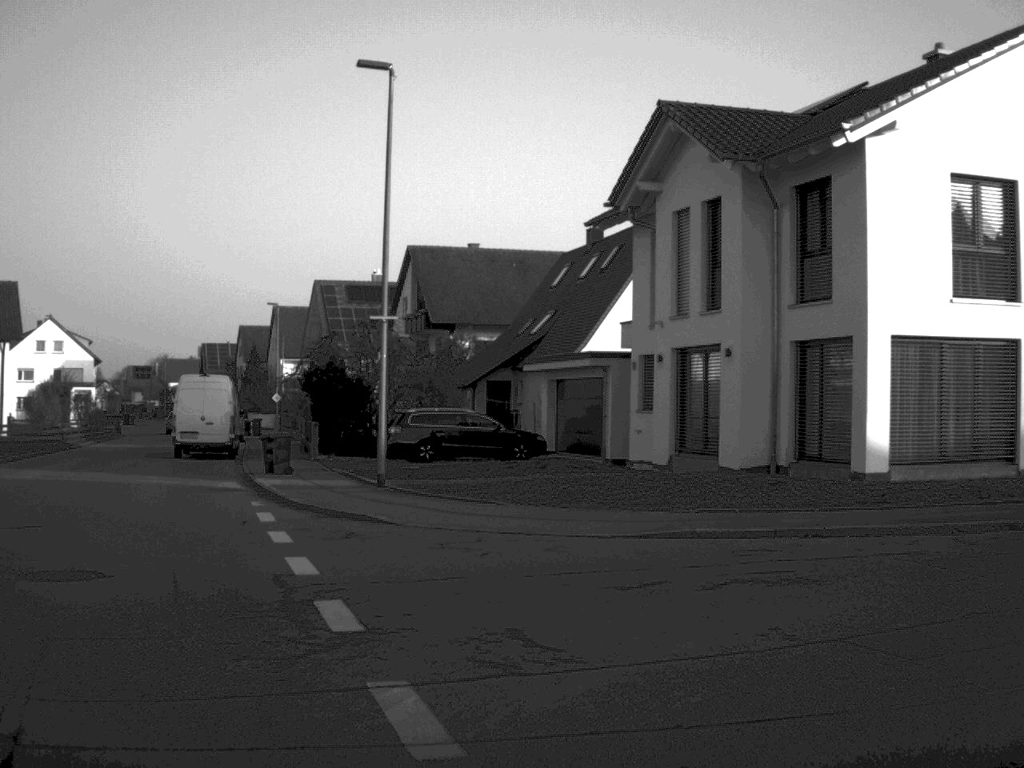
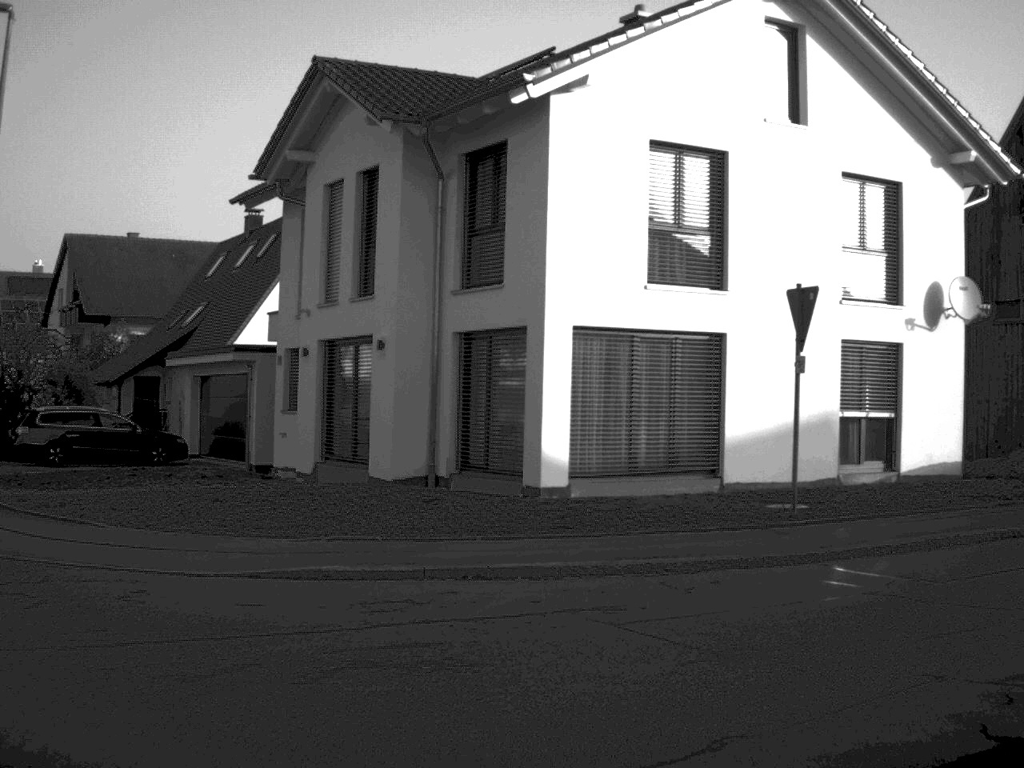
(+0.4, +3.4) m; +15°
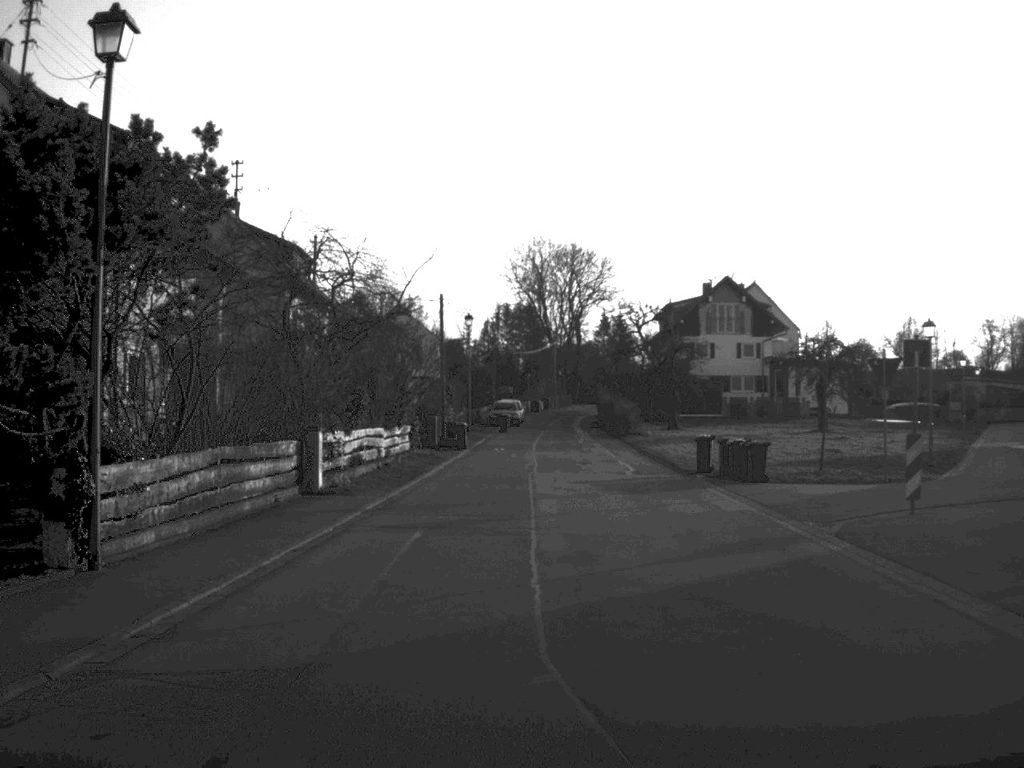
(+12.5, +14.7) m; +63°
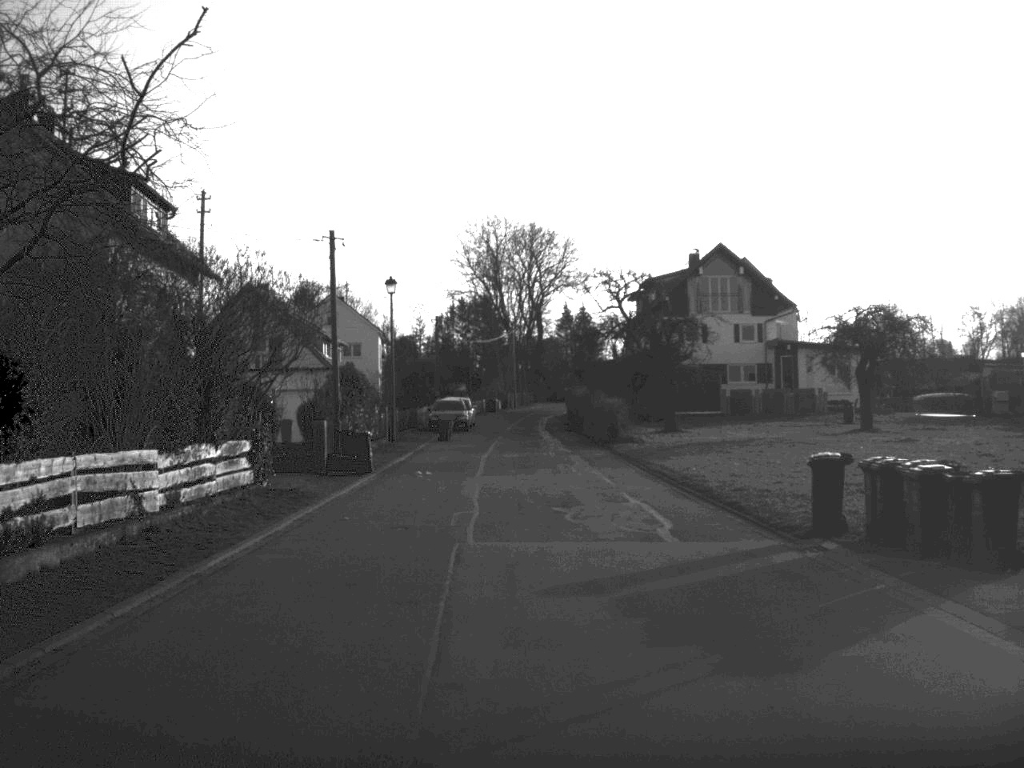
(+0.4, +17.1) m; +2°
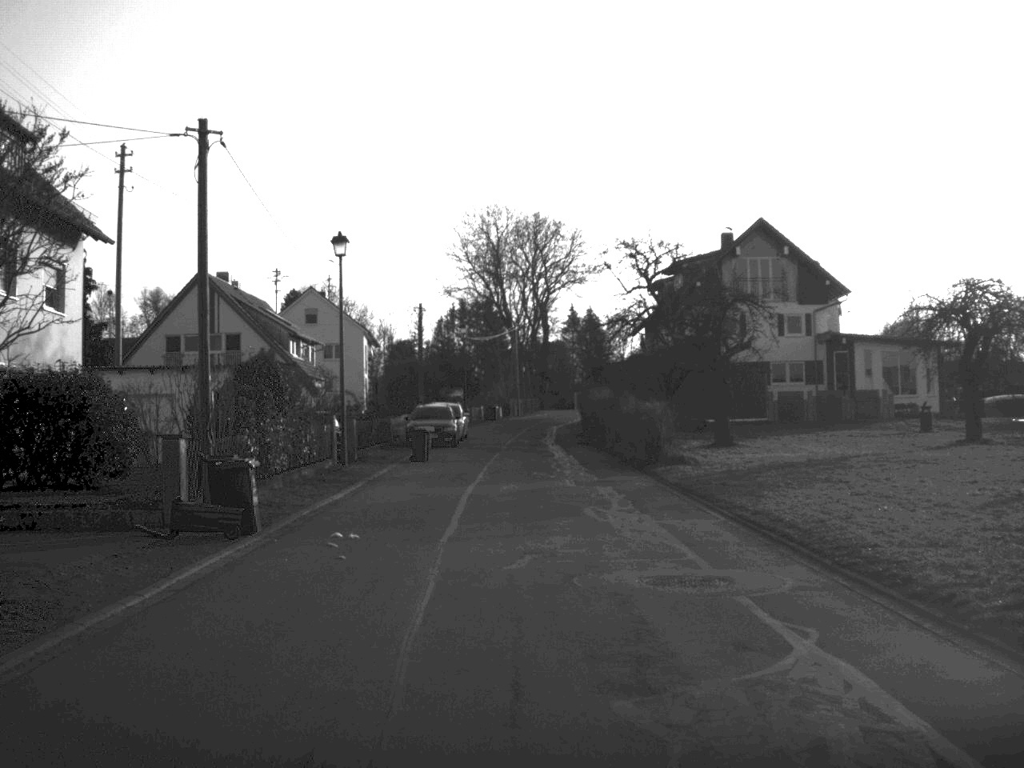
(0.0, +12.7) m; 0°
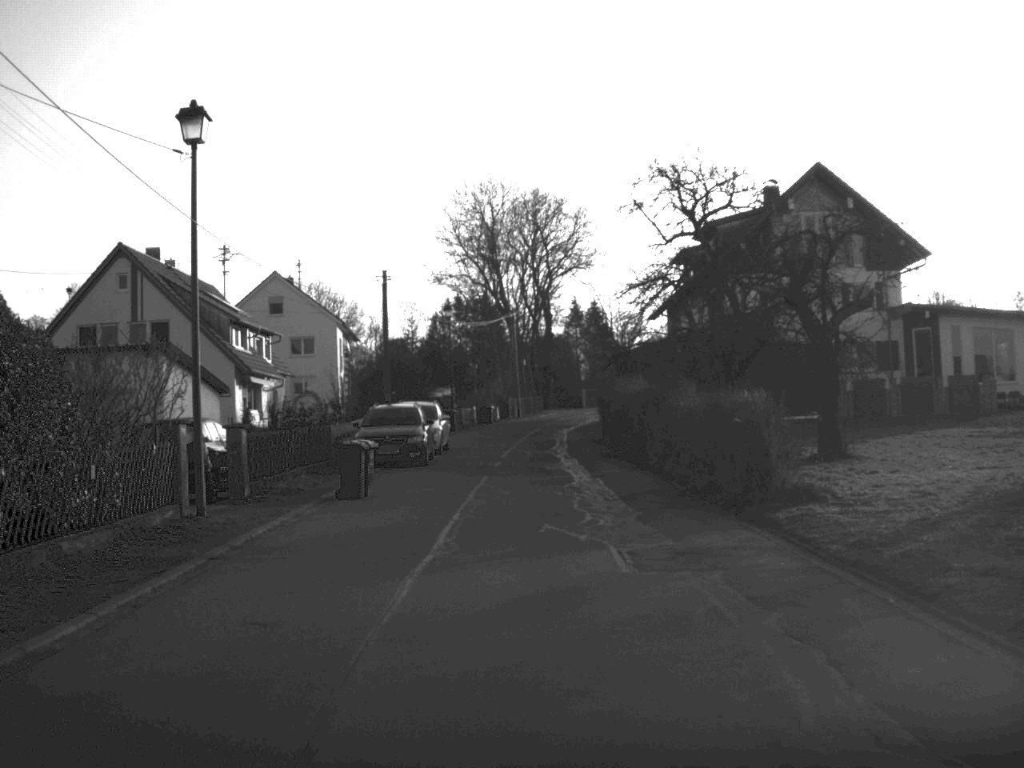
(0.0, +13.8) m; 0°
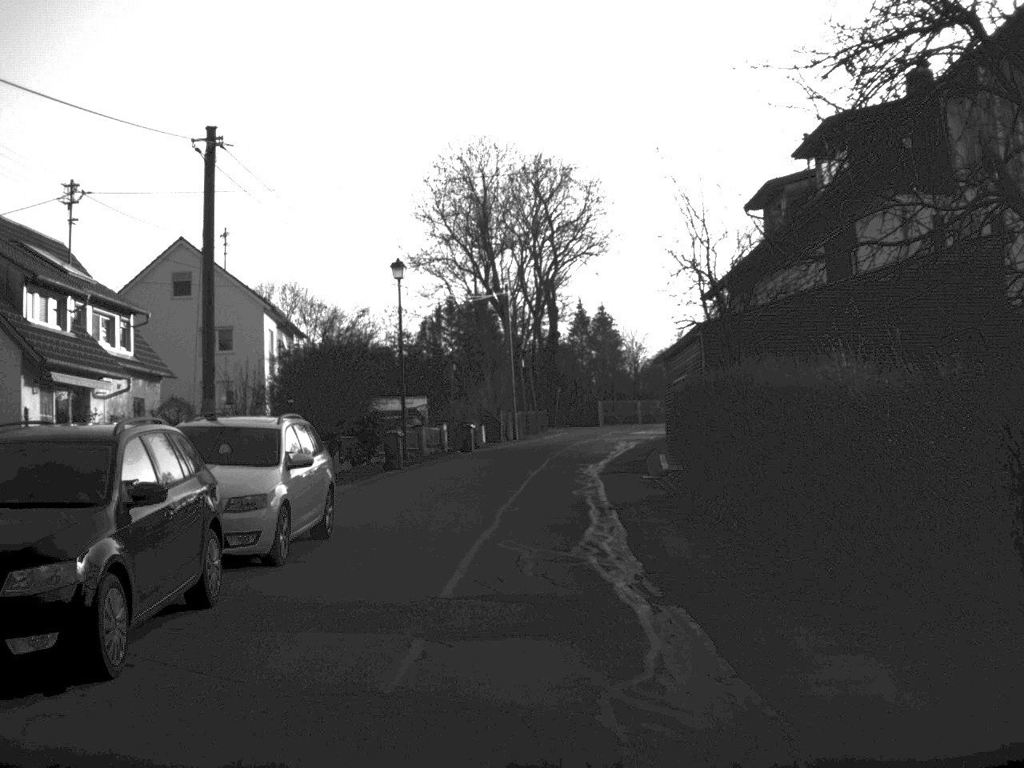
(+0.1, +23.1) m; 0°
